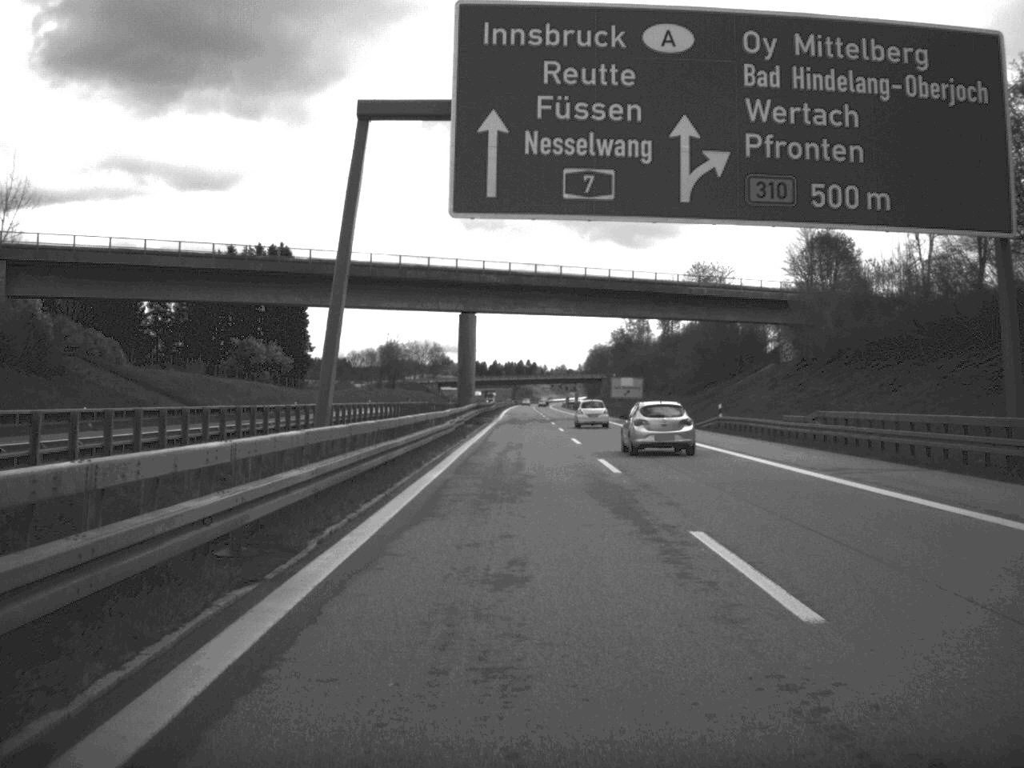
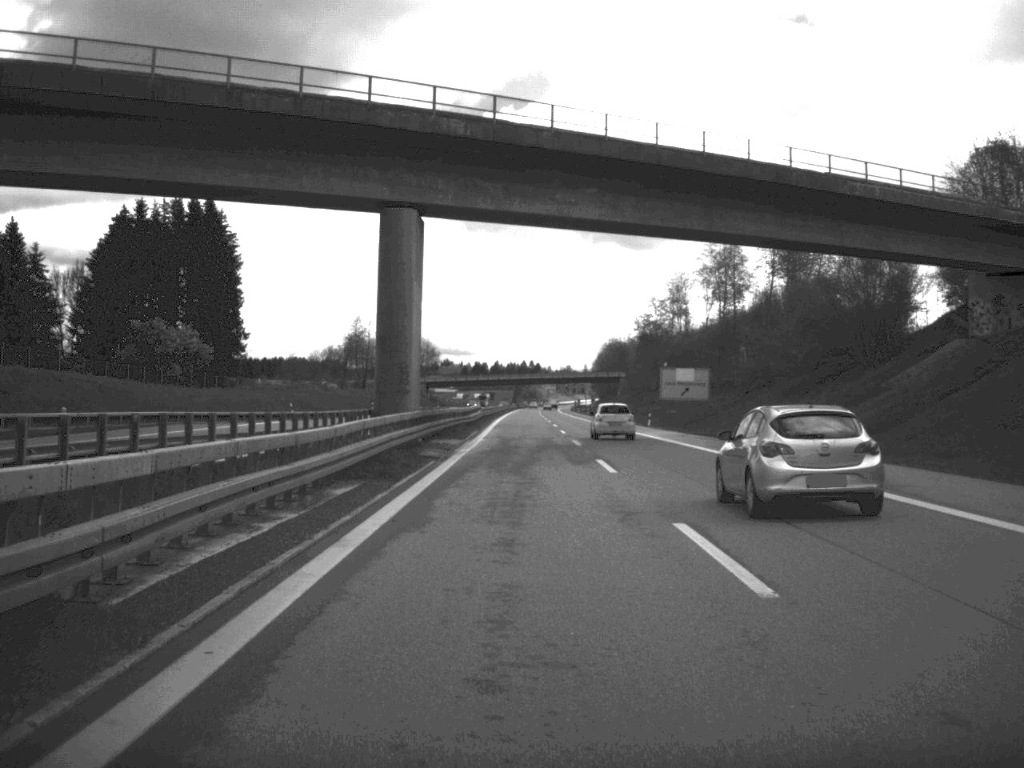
(-0.1, +52.1) m; 0°
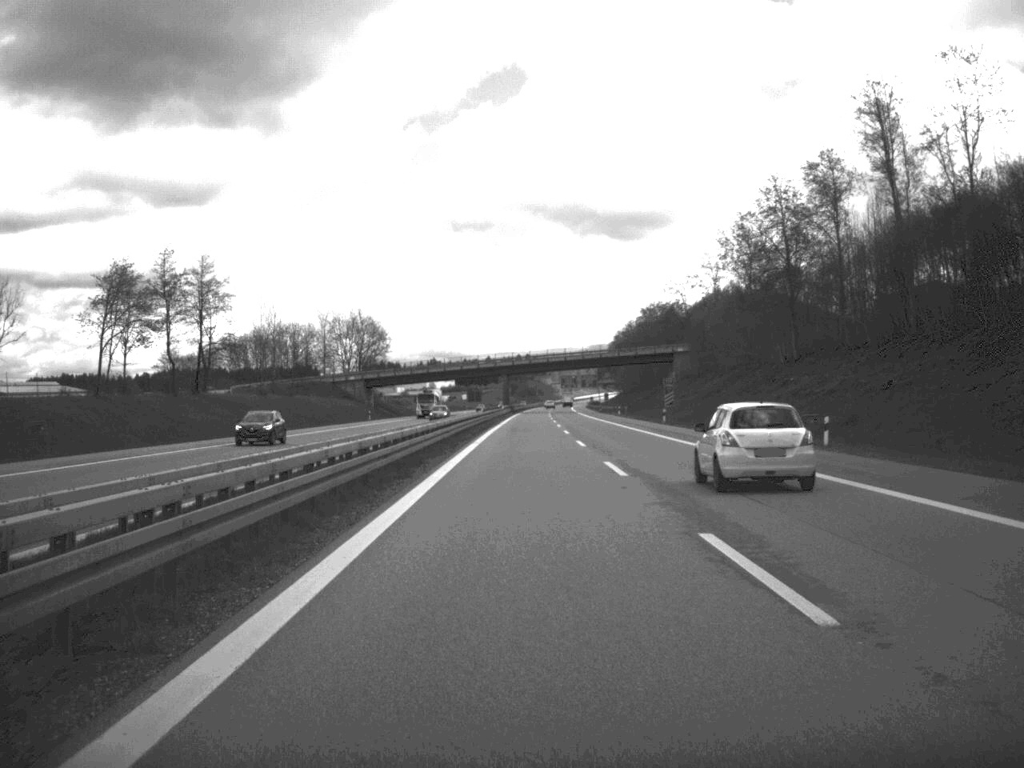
(-0.3, +107.5) m; 0°
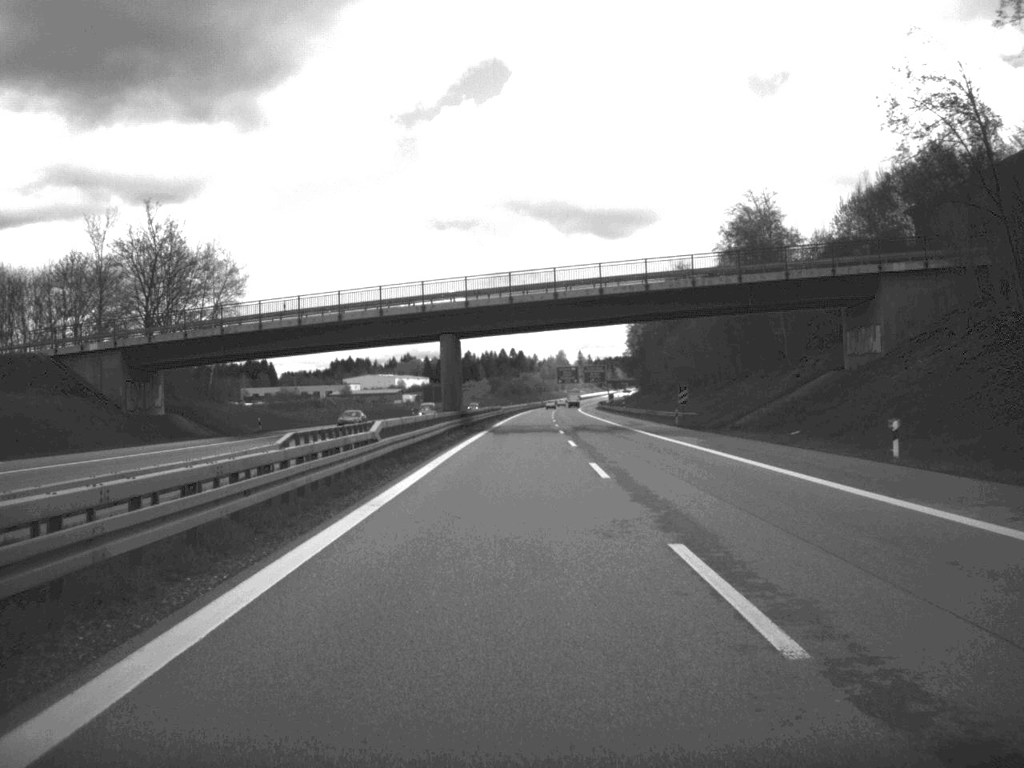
(+0.4, +107.2) m; 0°
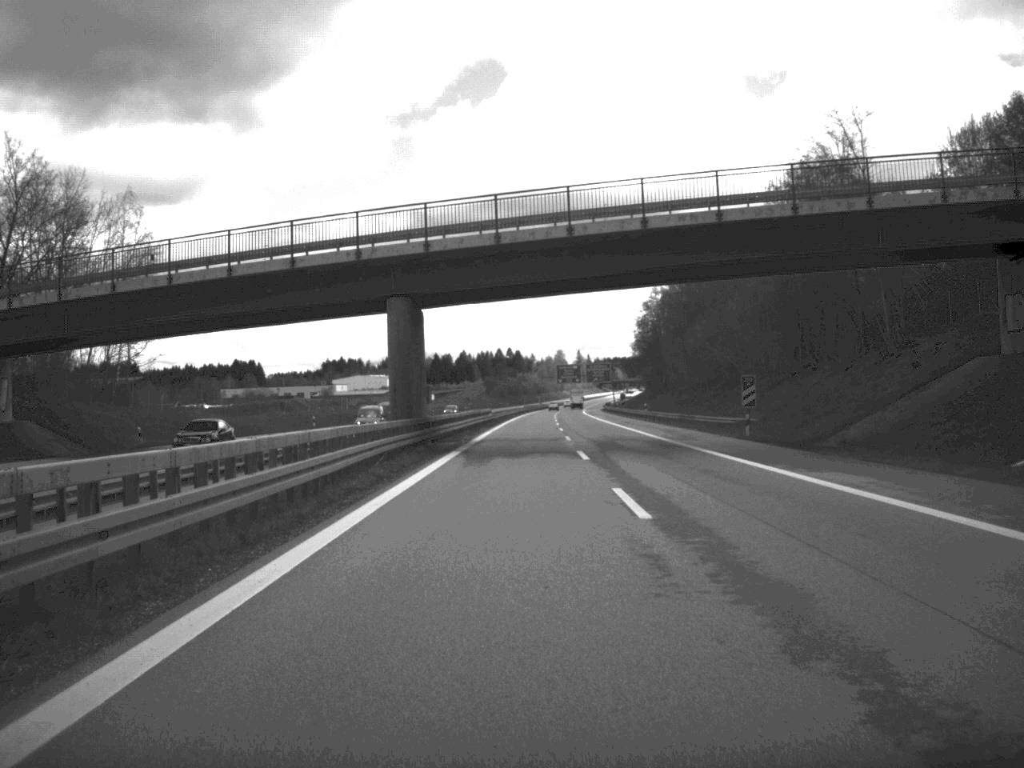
(0.0, +26.5) m; 0°
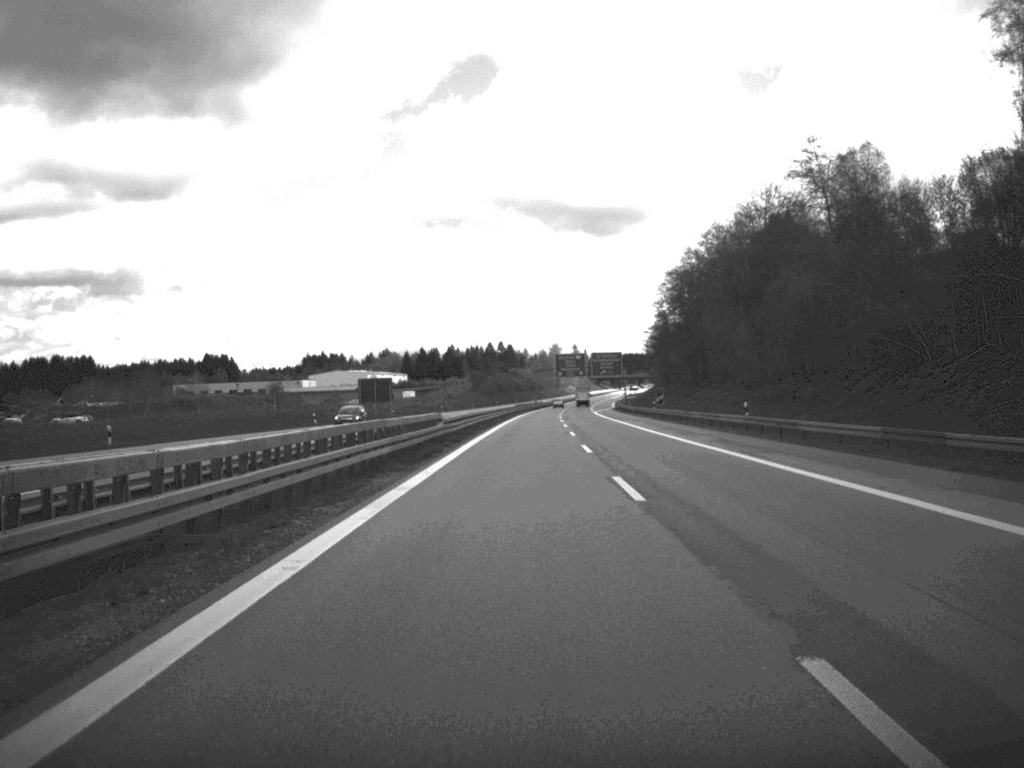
(+0.1, +50.6) m; 0°
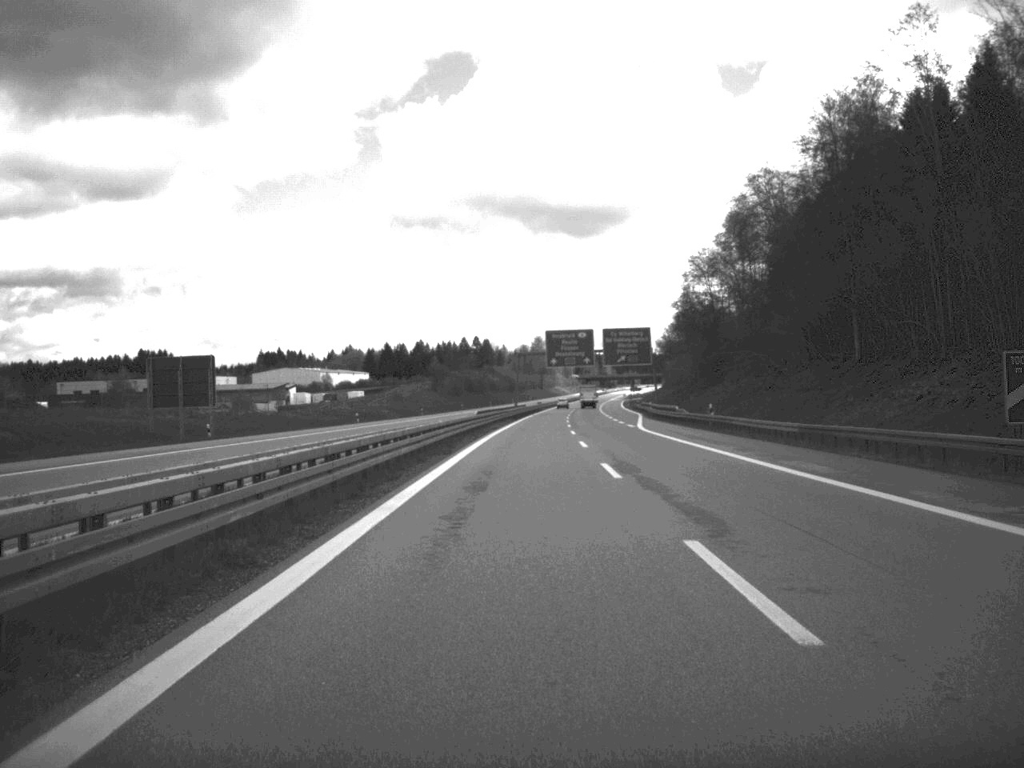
(+0.6, +81.9) m; +1°
